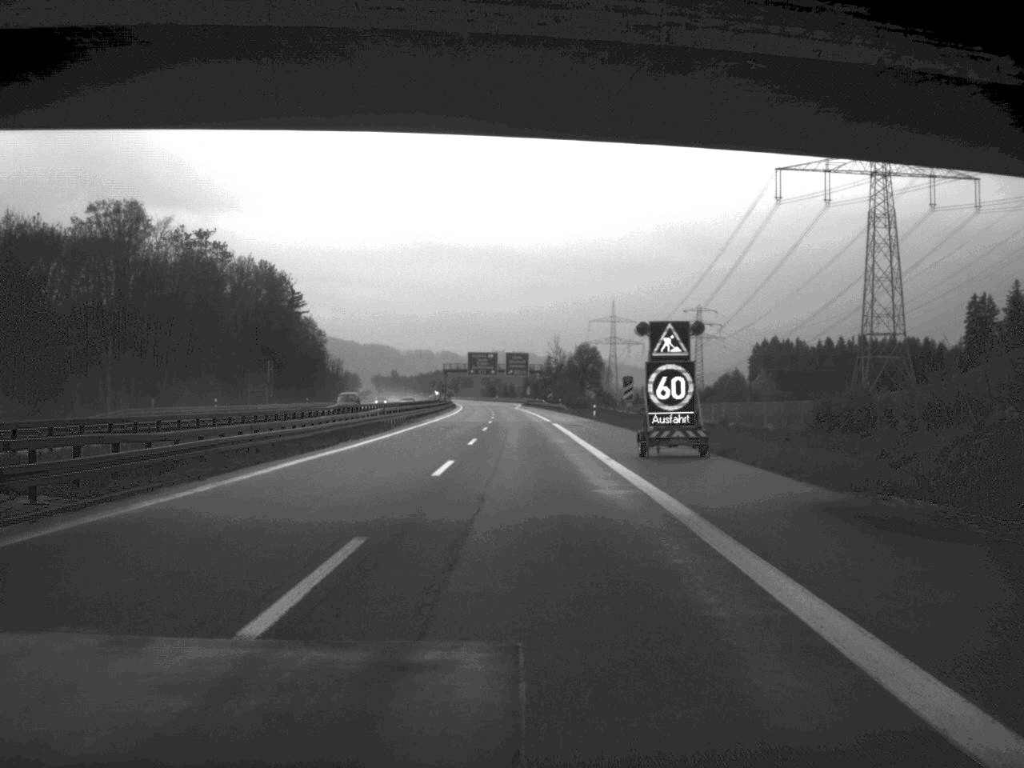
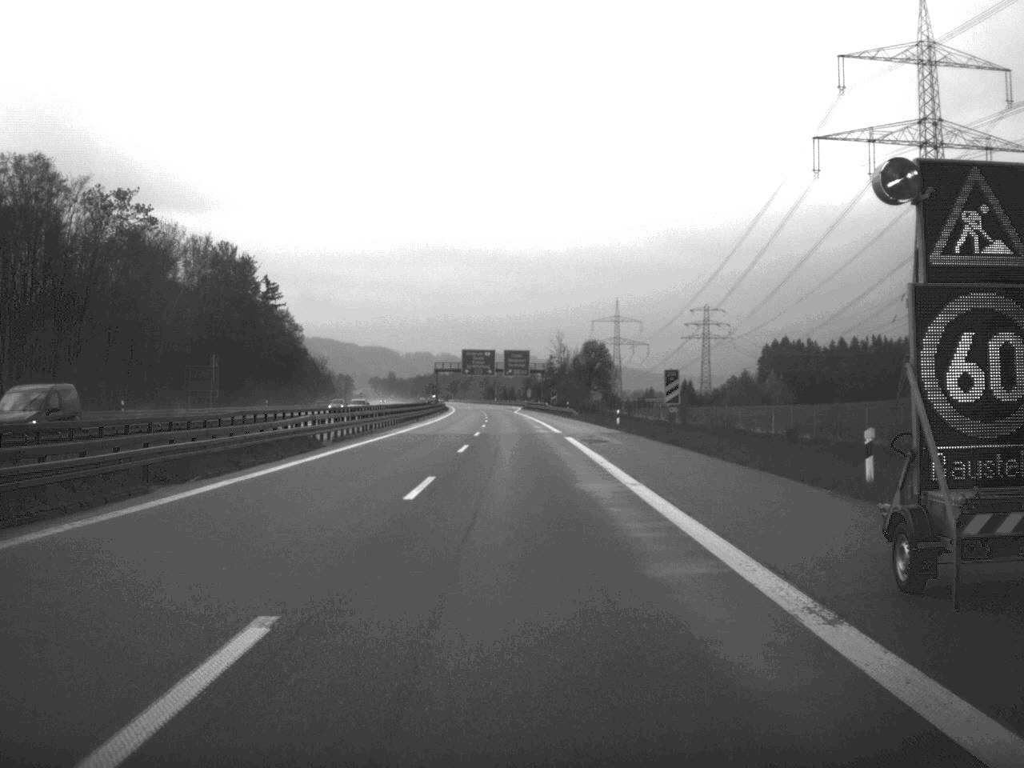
(0.0, +23.0) m; 0°
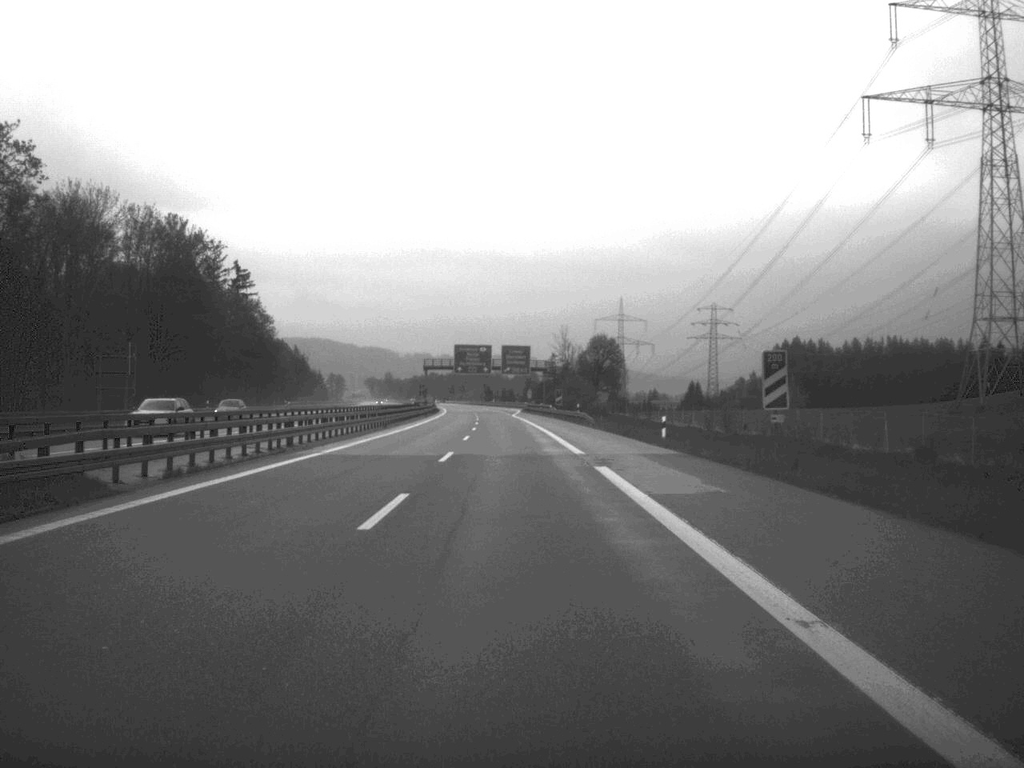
(0.0, +22.7) m; 0°
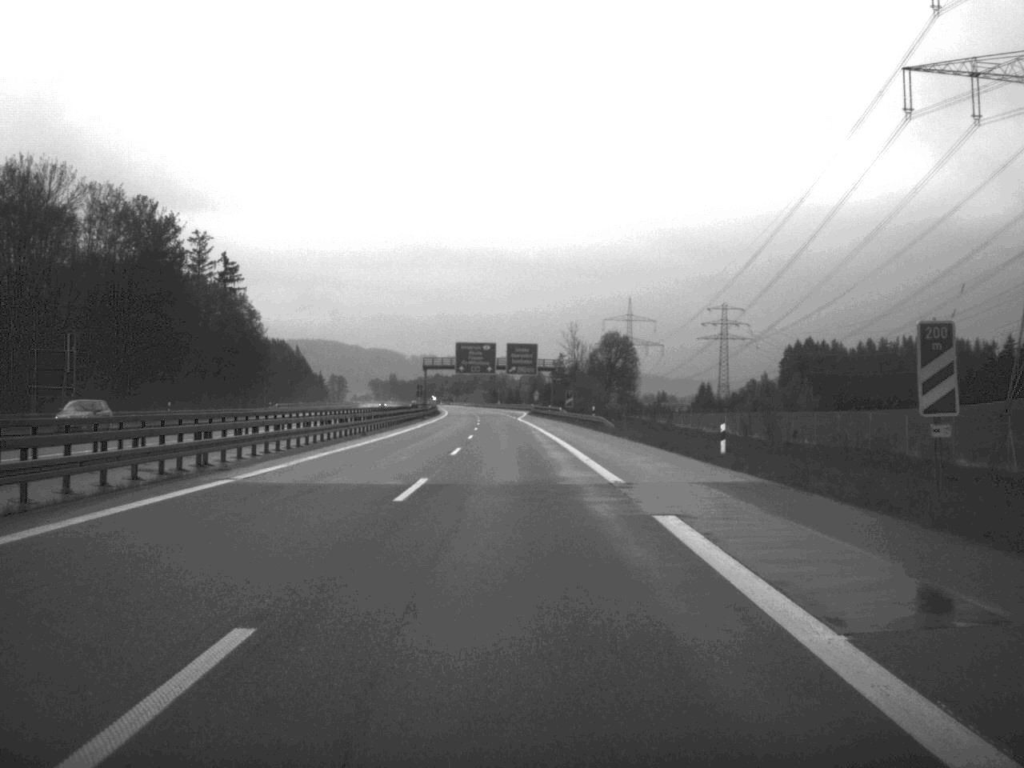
(0.0, +12.6) m; 0°
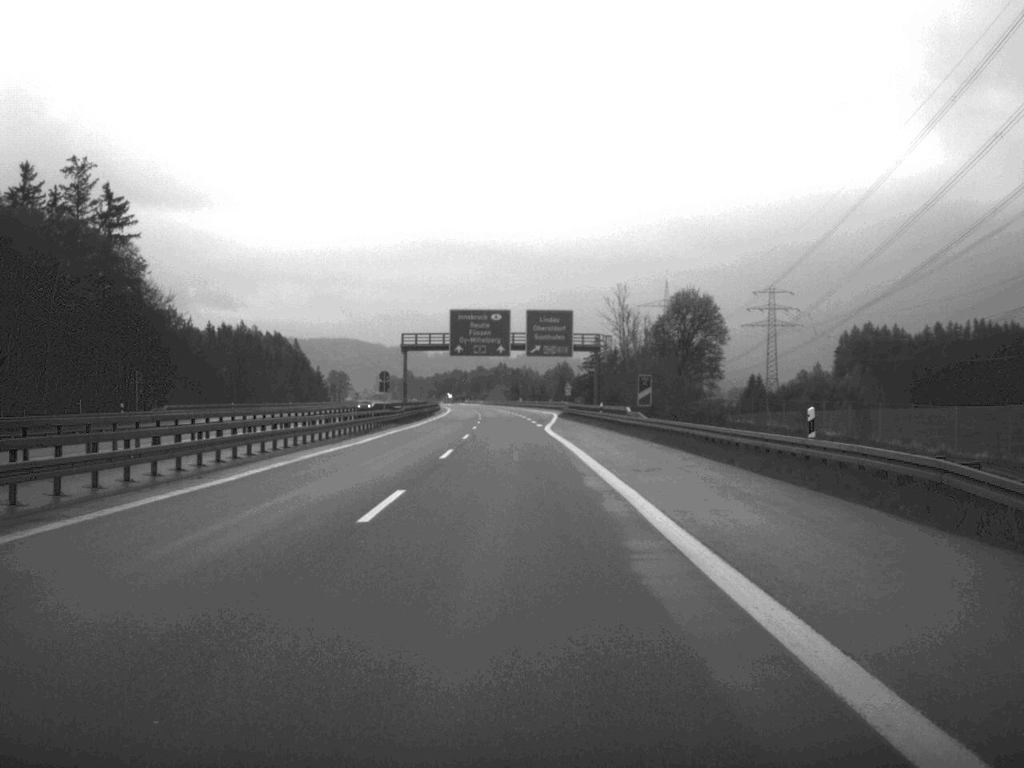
(-0.5, +57.4) m; -1°
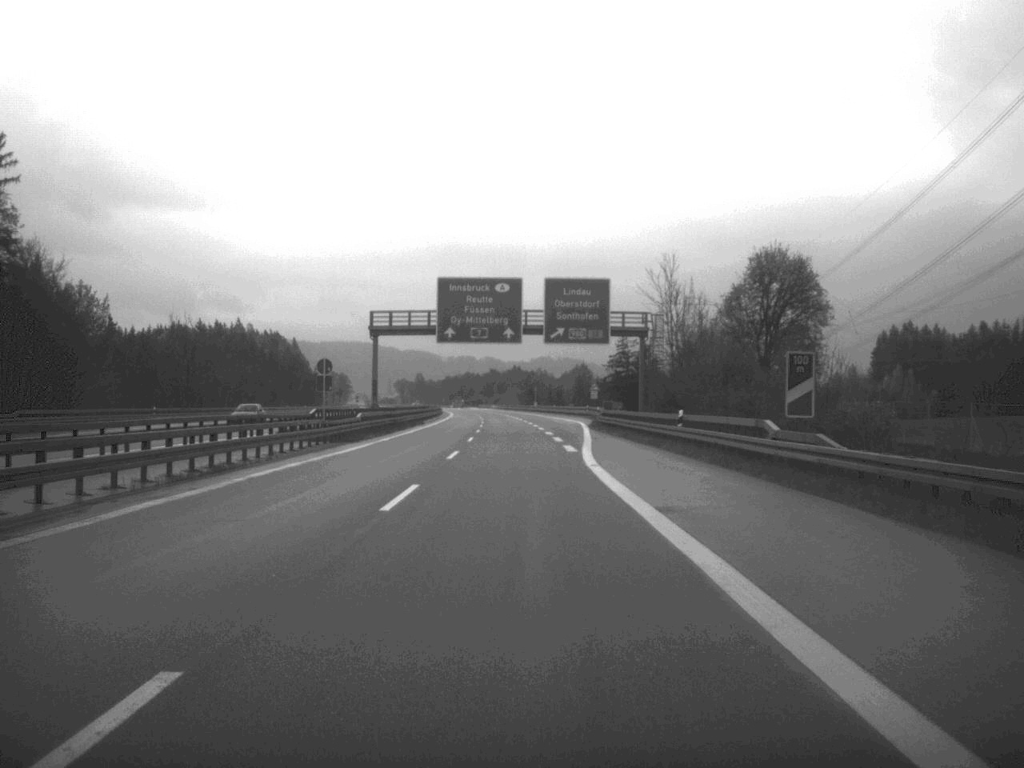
(-0.2, +32.7) m; -1°
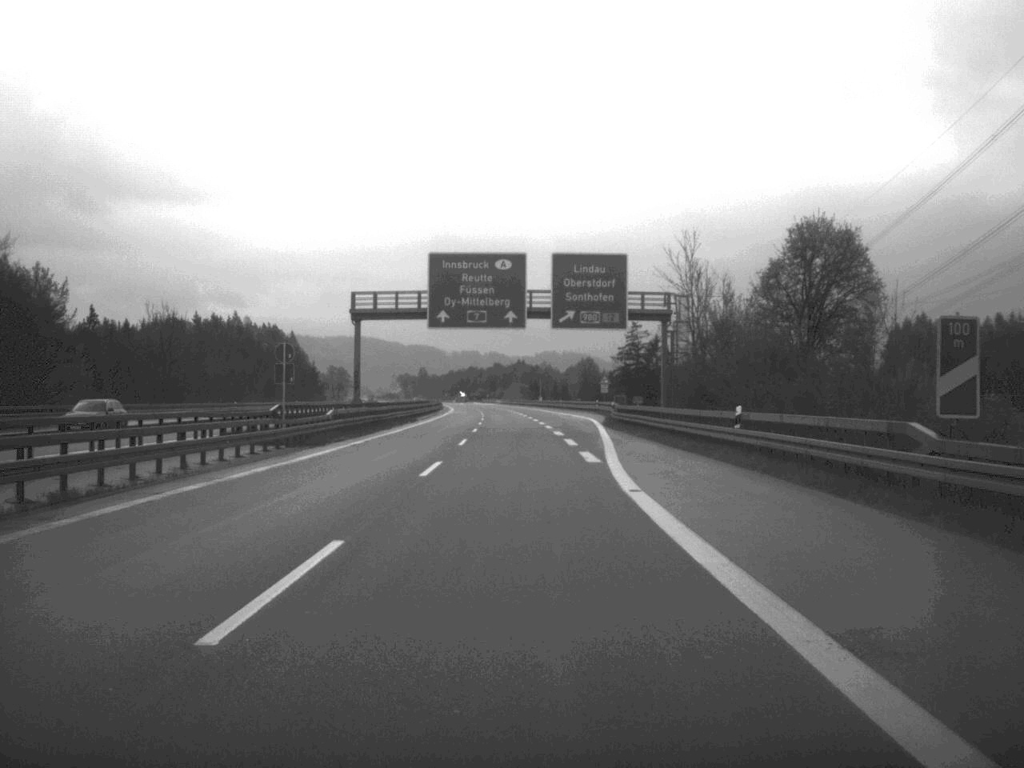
(0.0, +10.7) m; 0°
